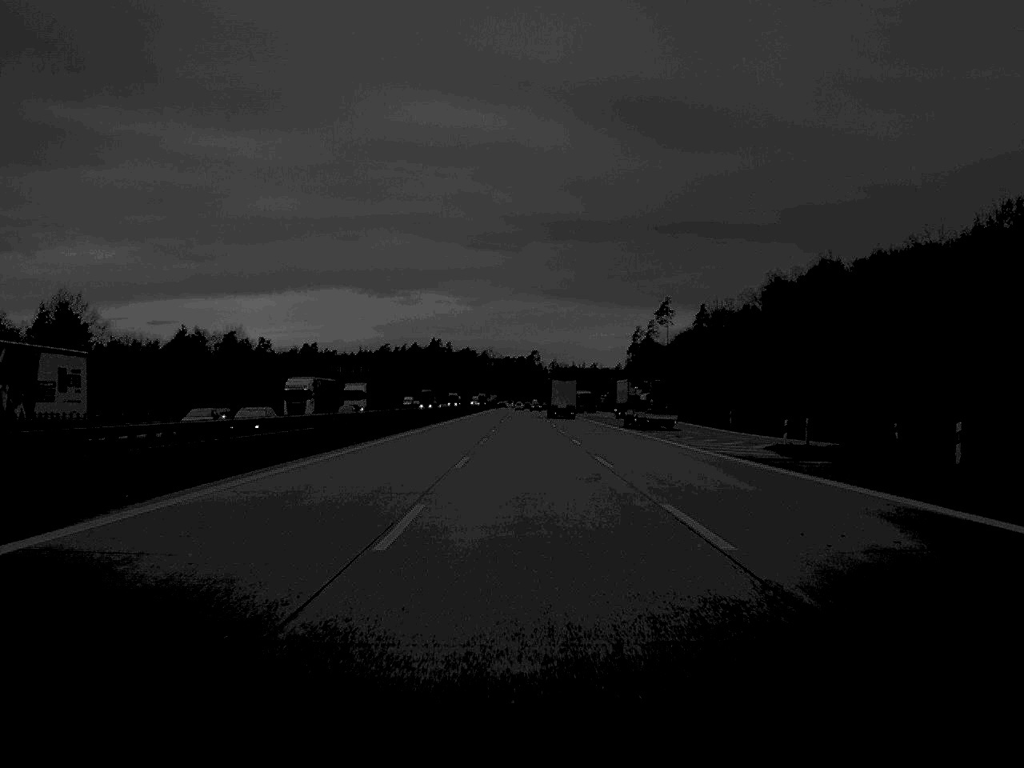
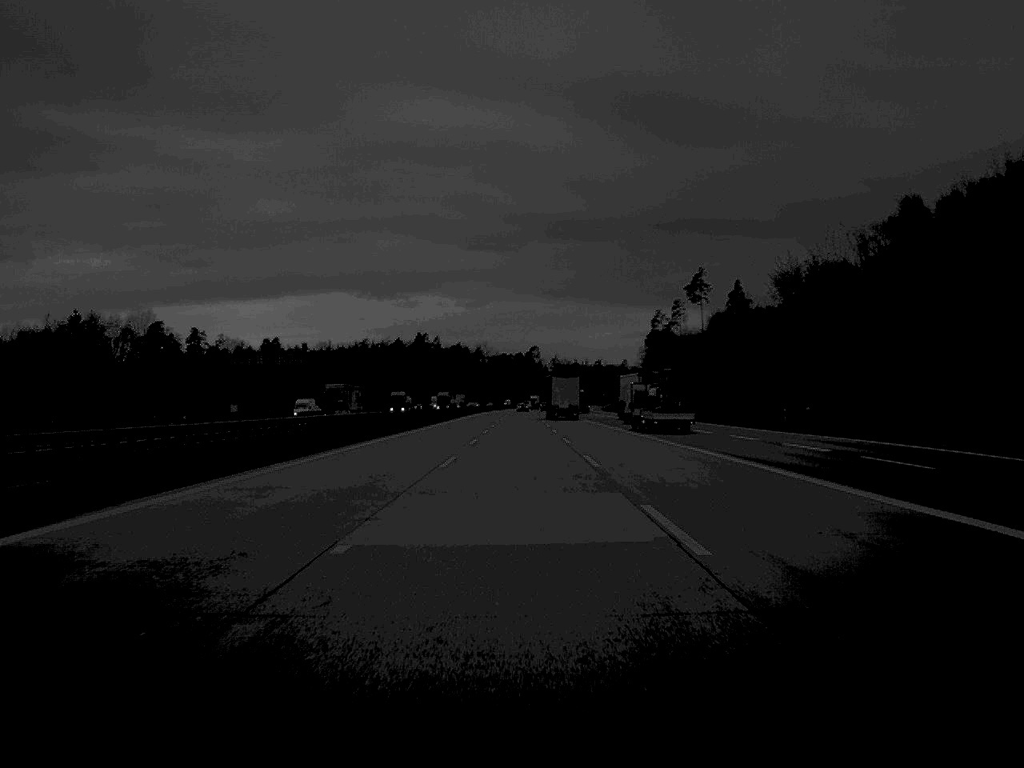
(+0.1, +71.7) m; 0°
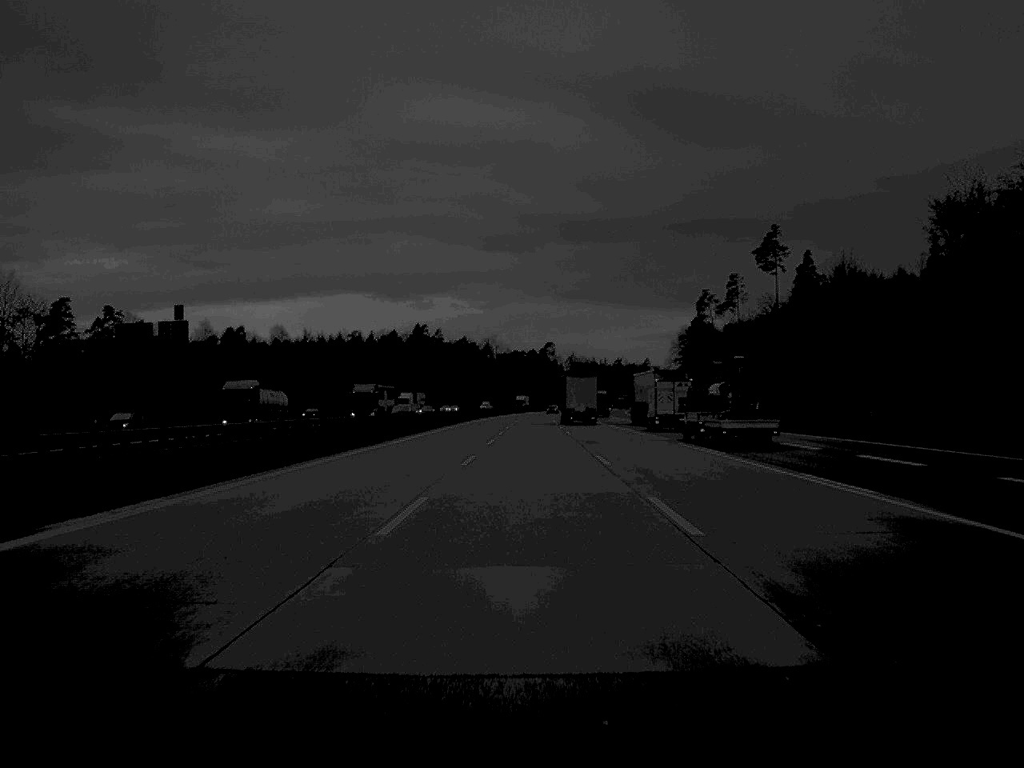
(-0.4, +69.3) m; -1°
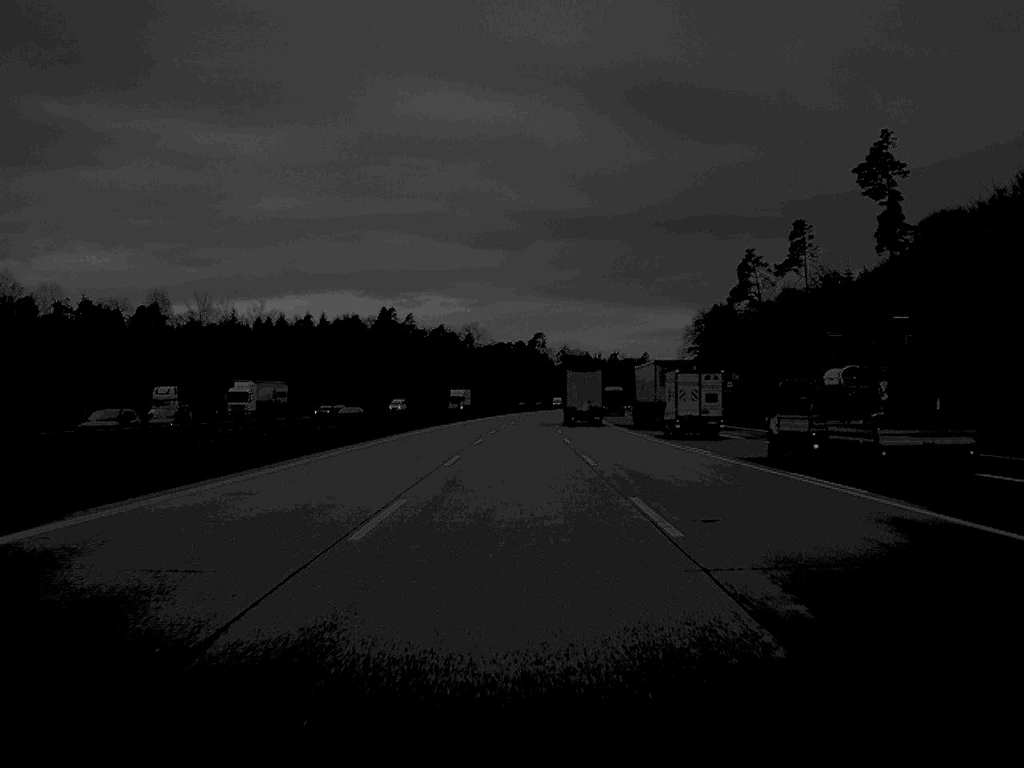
(+0.5, +71.7) m; 0°
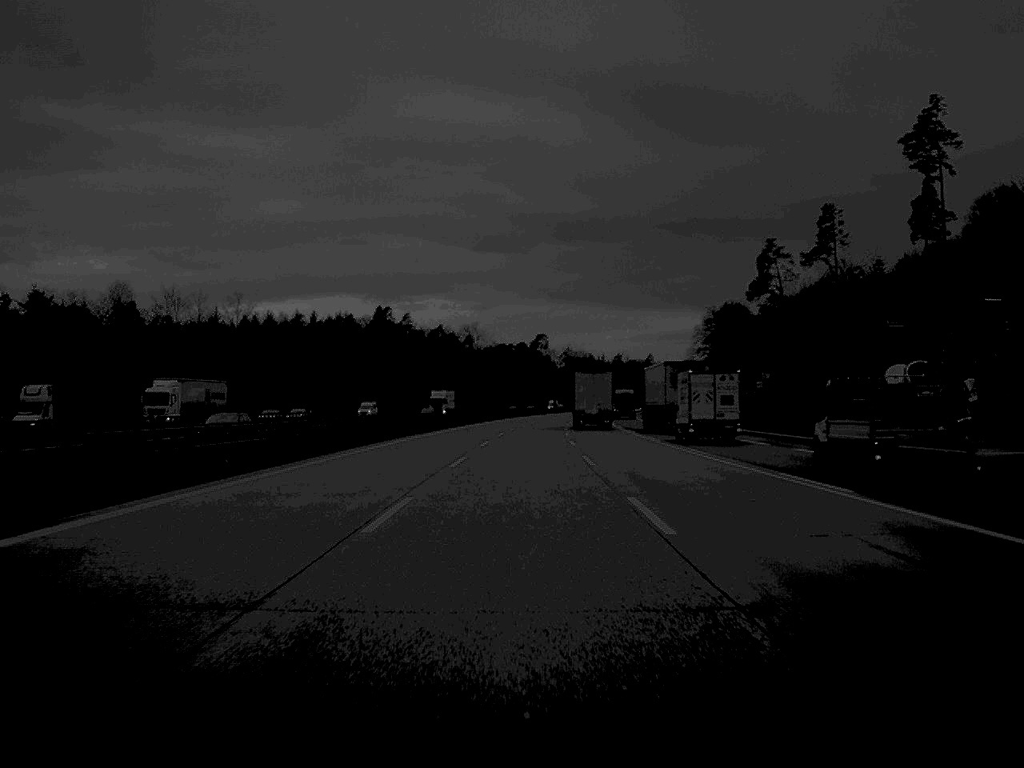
(0.0, +16.9) m; 0°
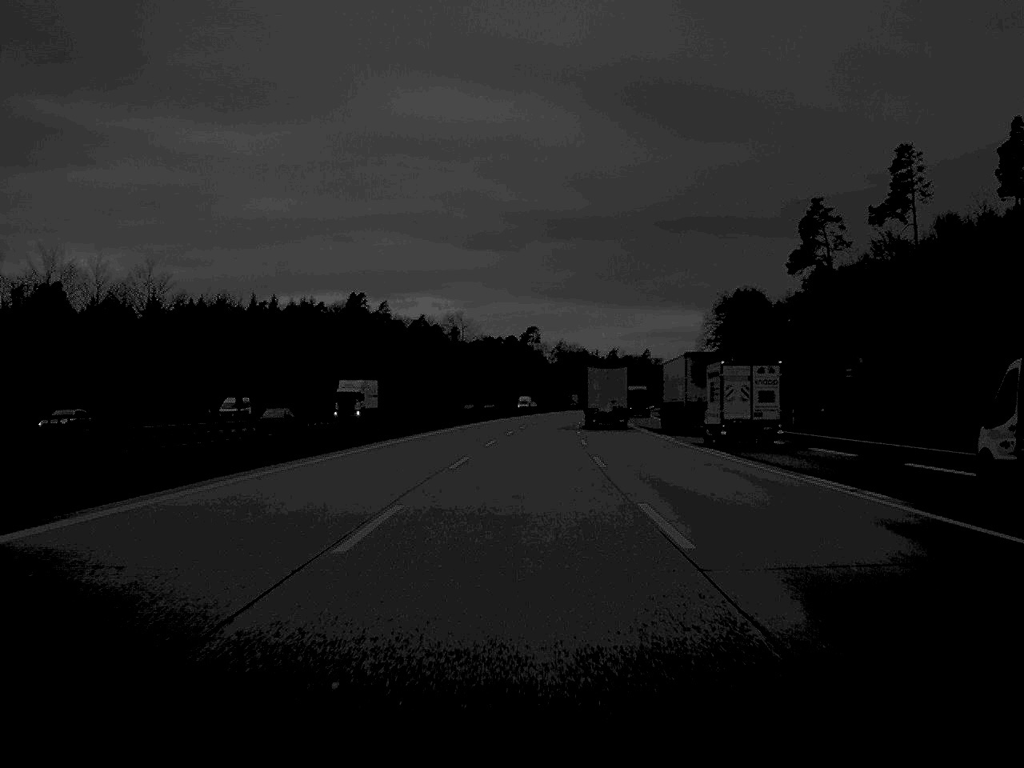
(+0.1, +37.8) m; 0°
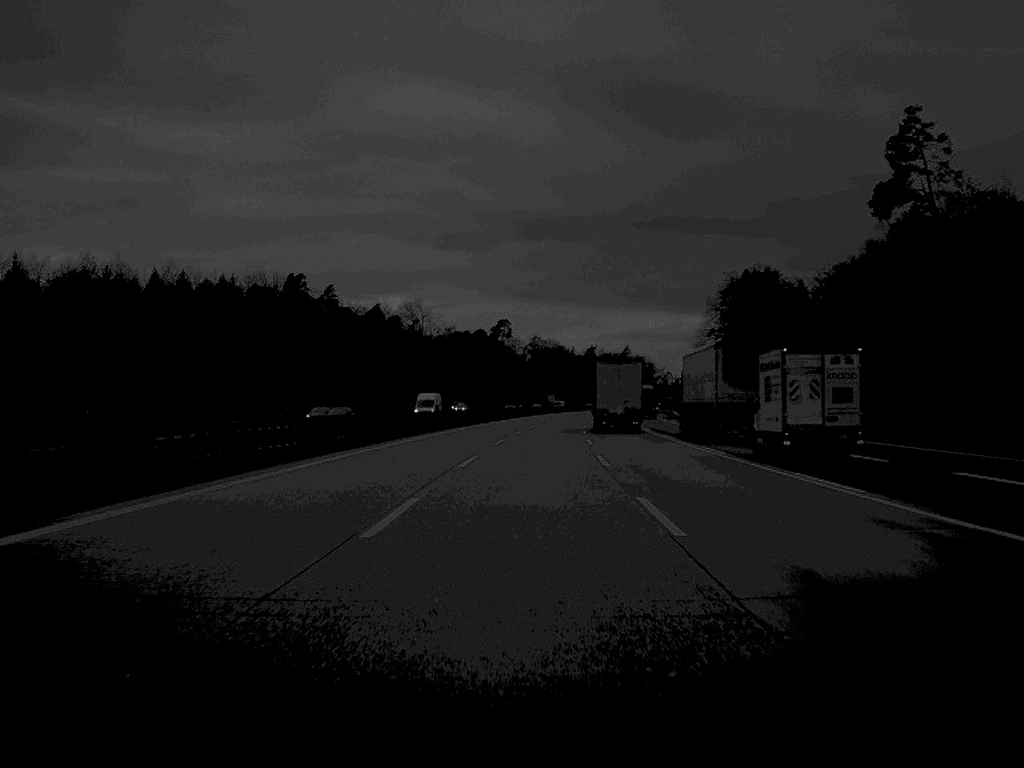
(+0.6, +51.5) m; +1°
